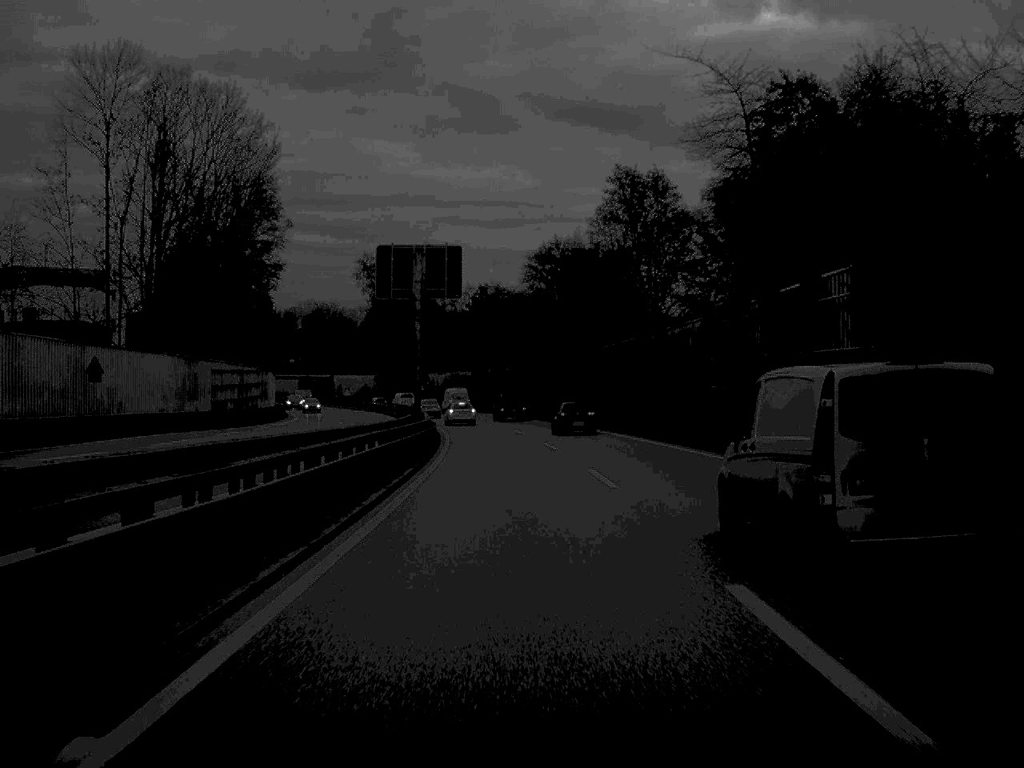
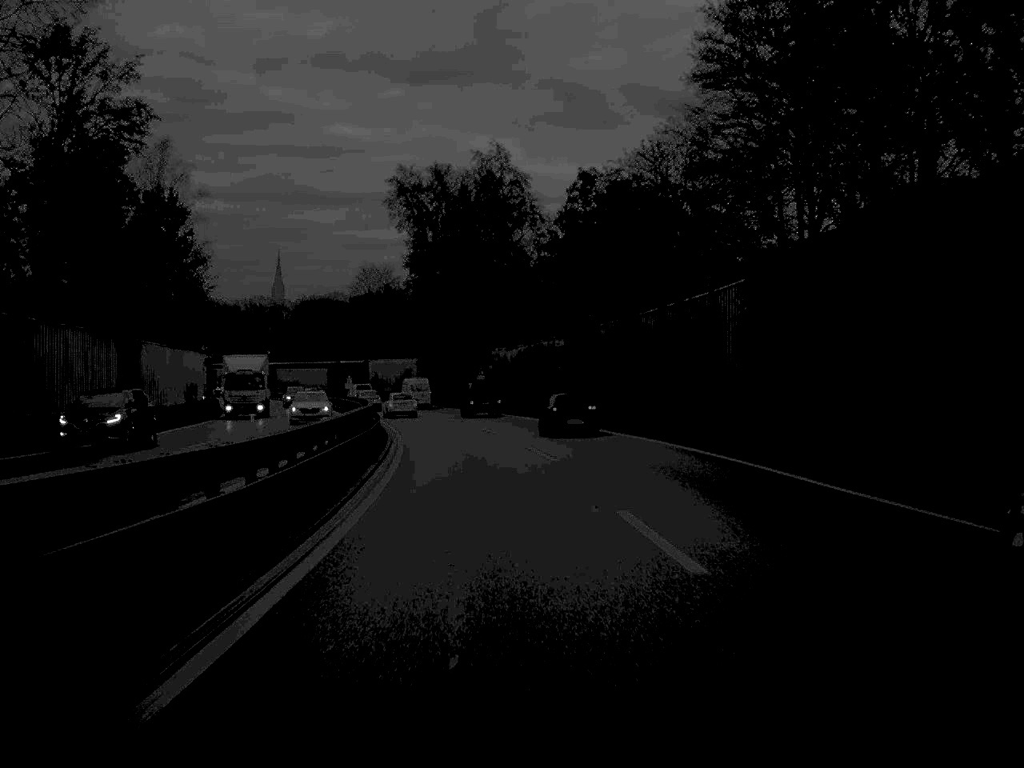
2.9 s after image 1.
(-2.3, +64.7) m; -5°
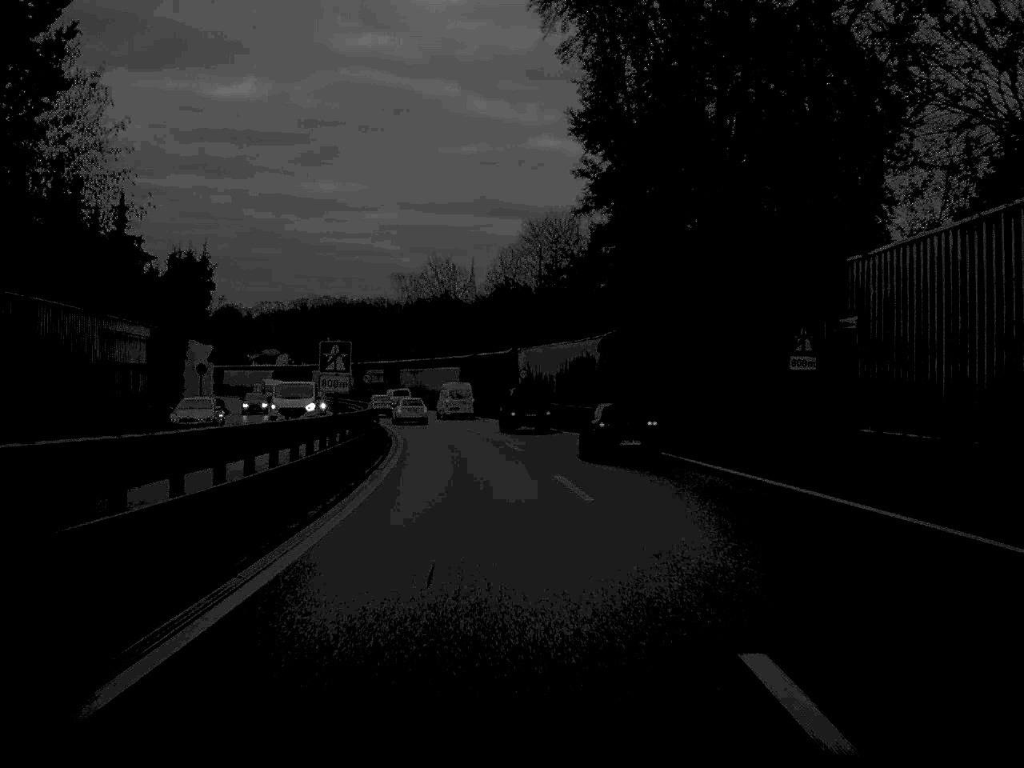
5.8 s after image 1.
(-4.5, +62.4) m; -9°
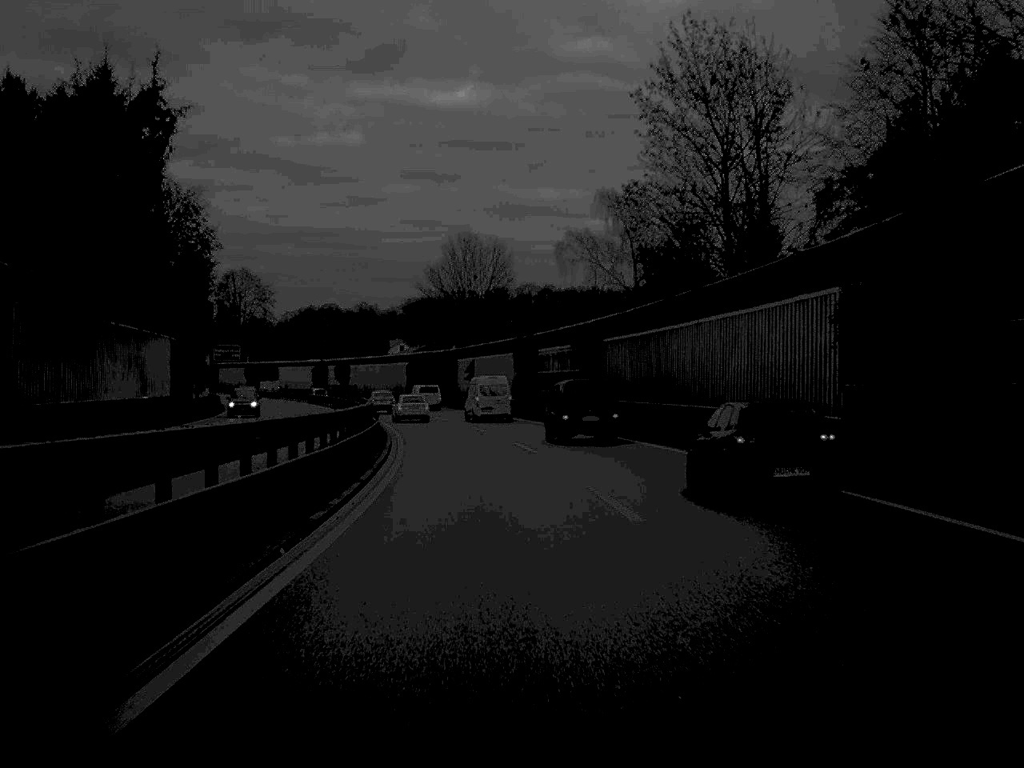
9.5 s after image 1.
(-6.6, +74.9) m; -10°
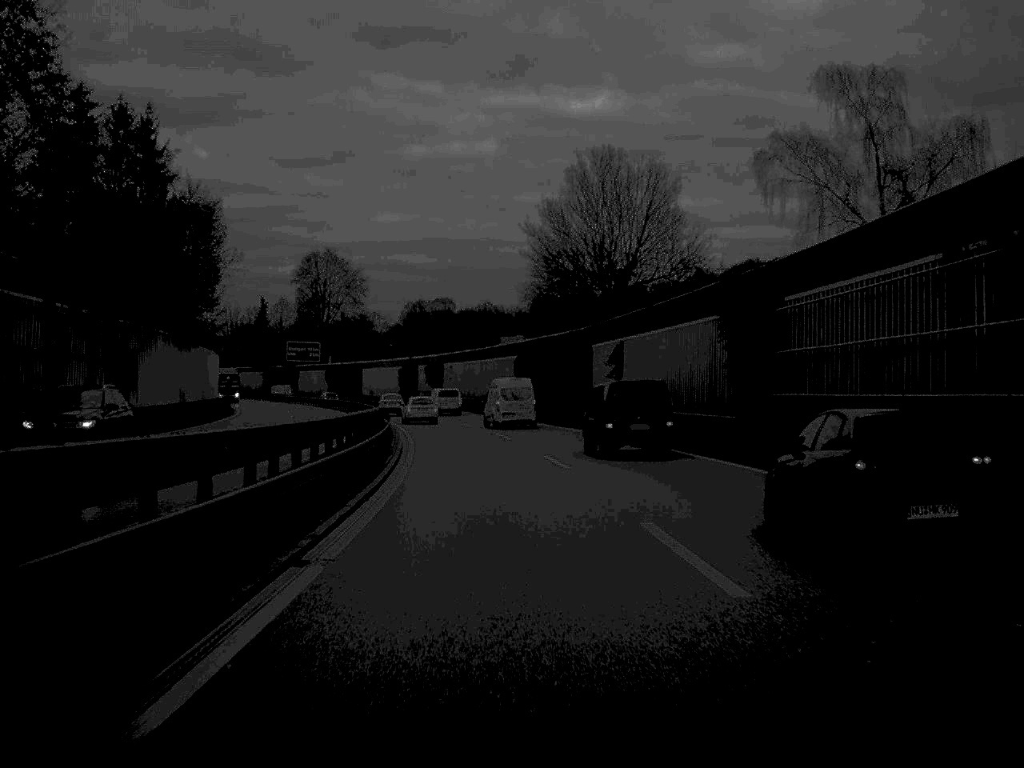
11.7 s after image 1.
(-2.1, +41.4) m; -6°
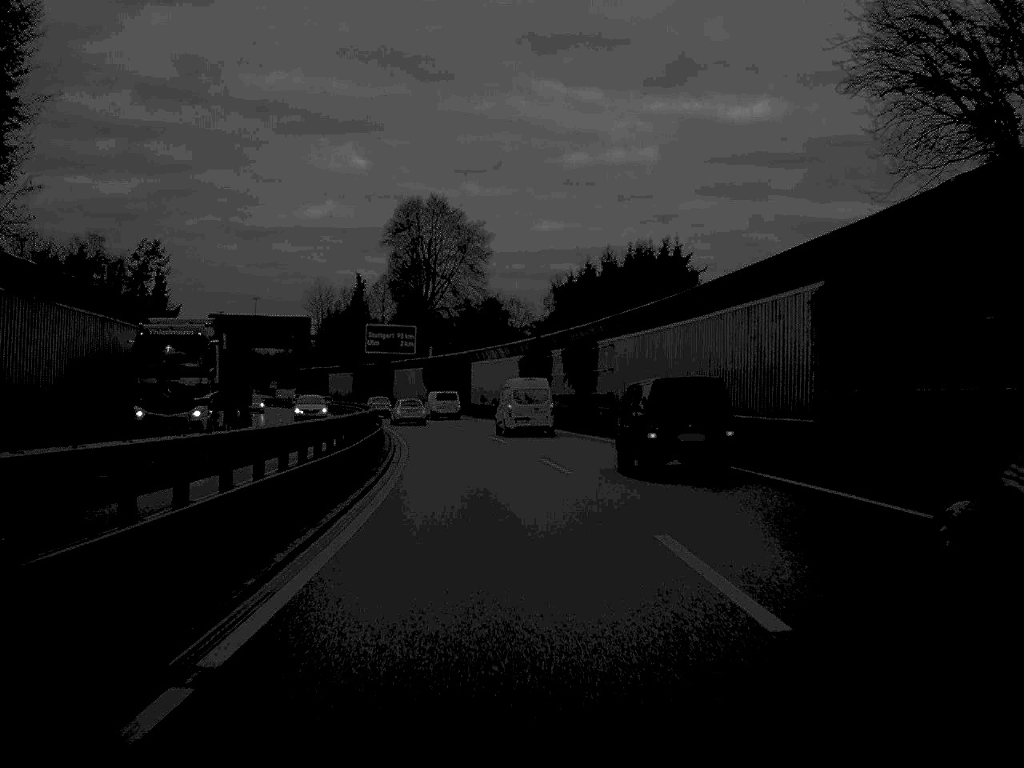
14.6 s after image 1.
(-3.2, +55.1) m; -7°
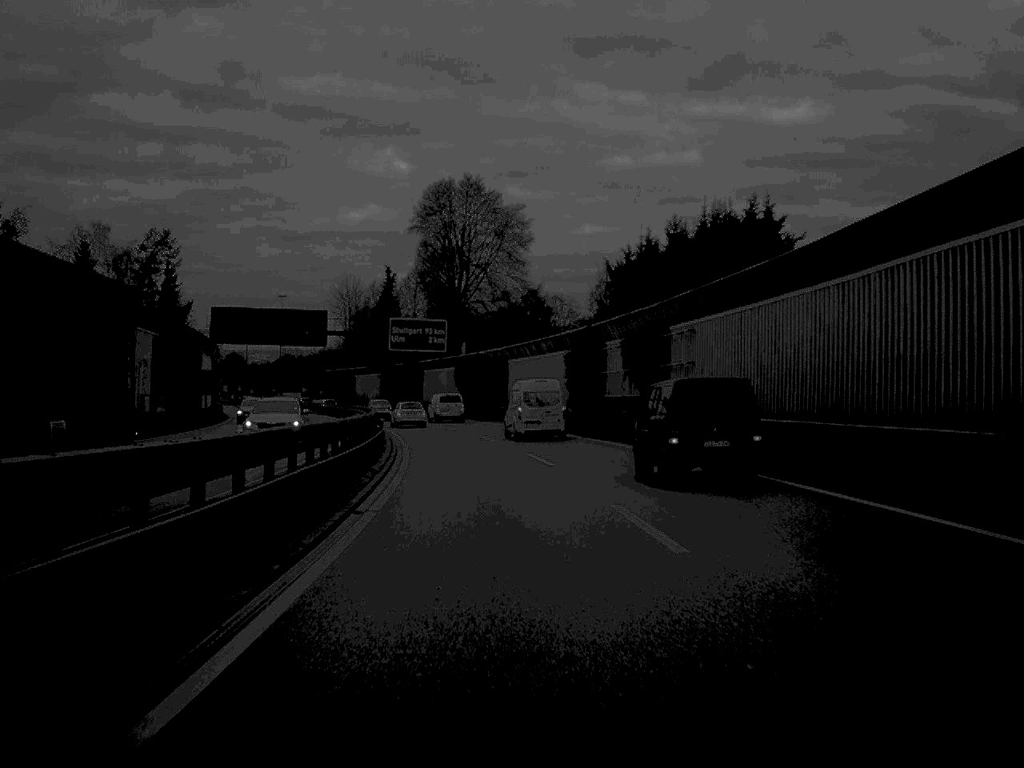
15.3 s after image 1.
(-0.2, +13.0) m; -2°
